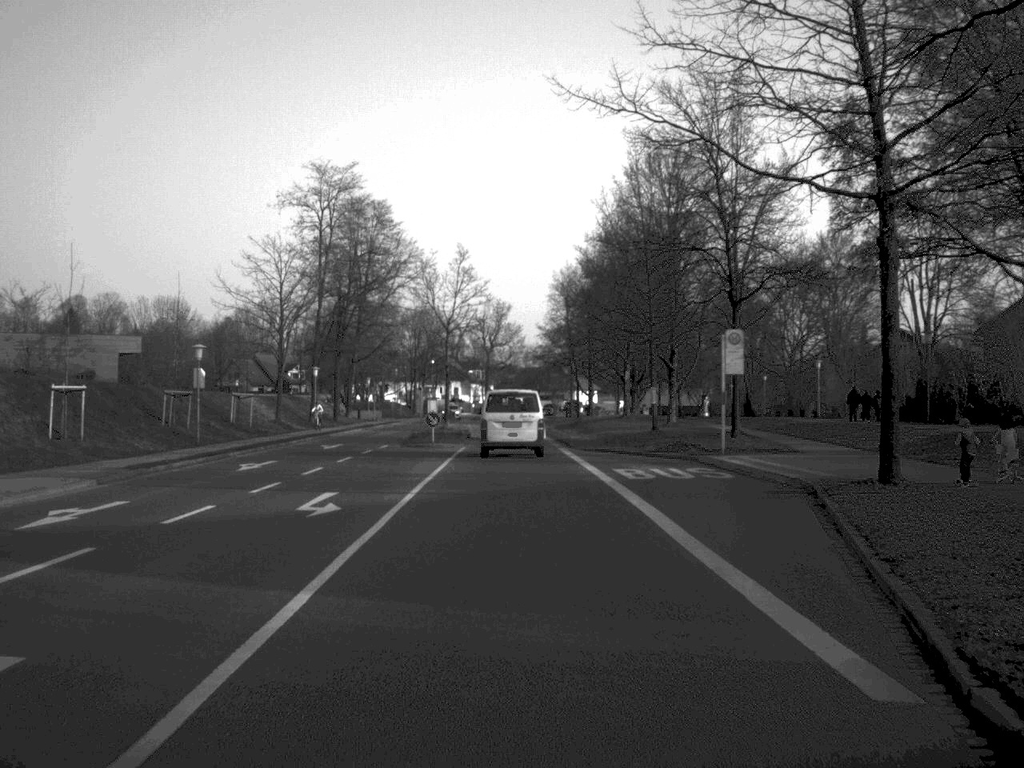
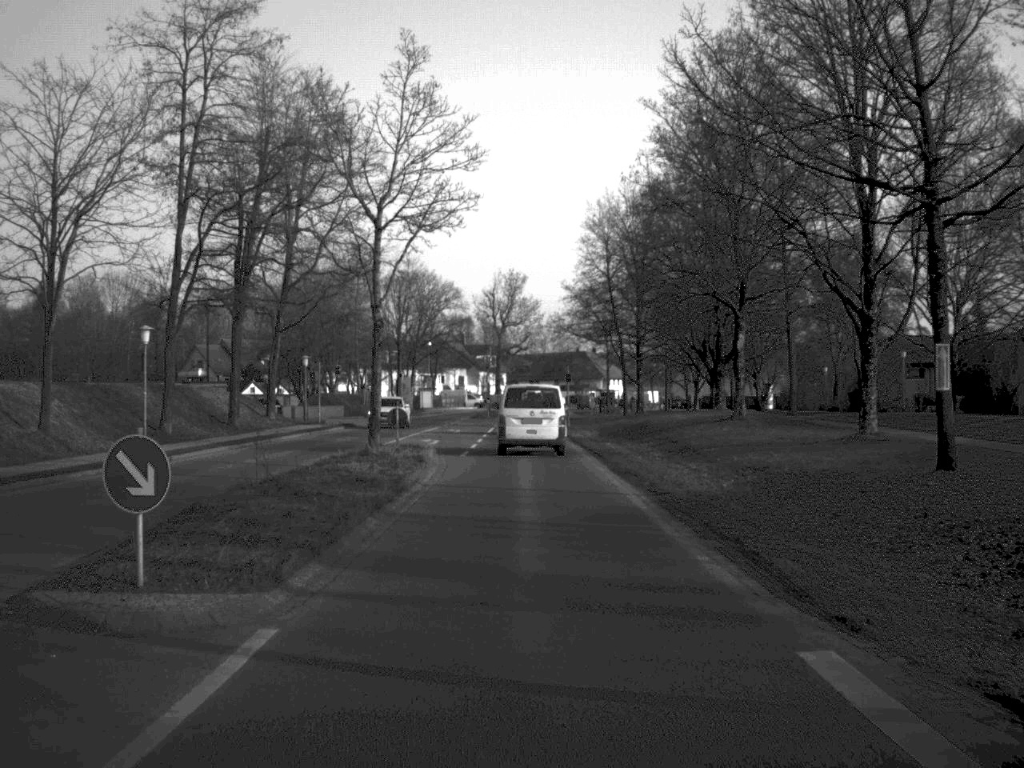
(-0.4, +38.4) m; -1°
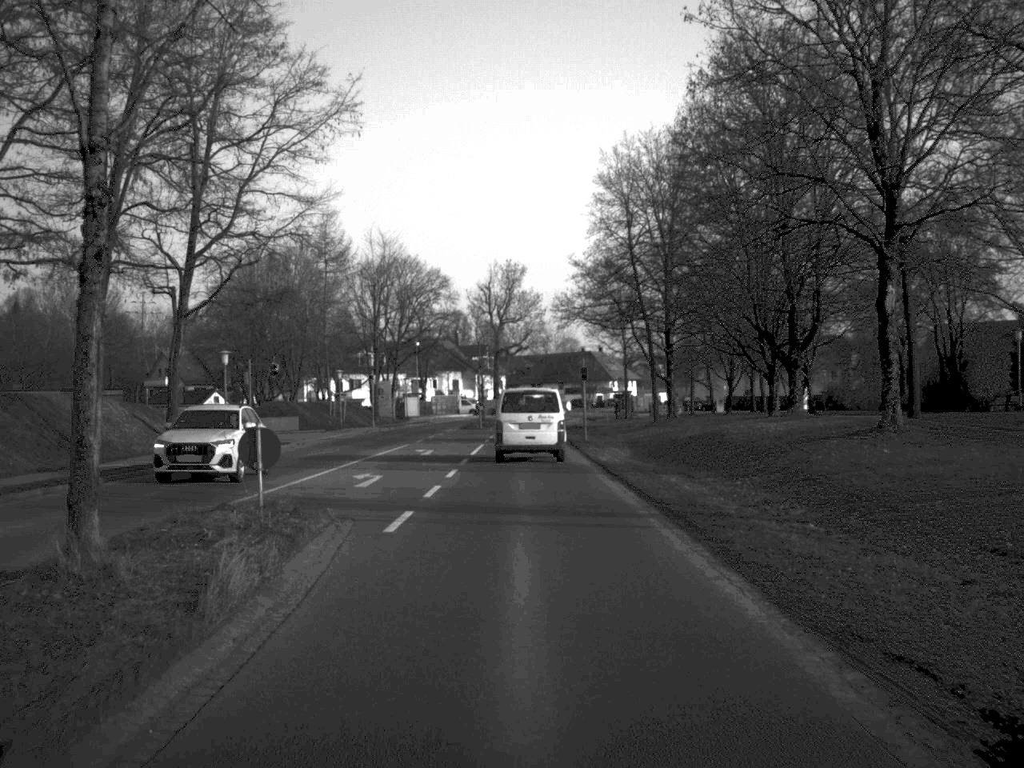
(0.0, +18.9) m; 0°
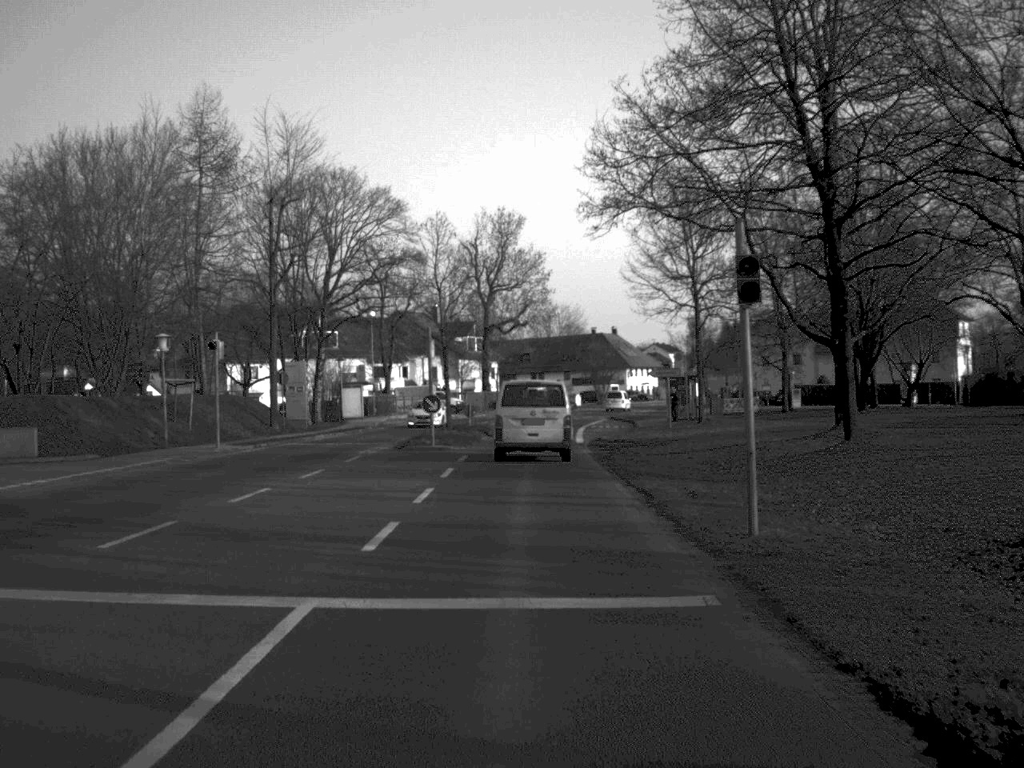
(0.0, +39.7) m; 0°
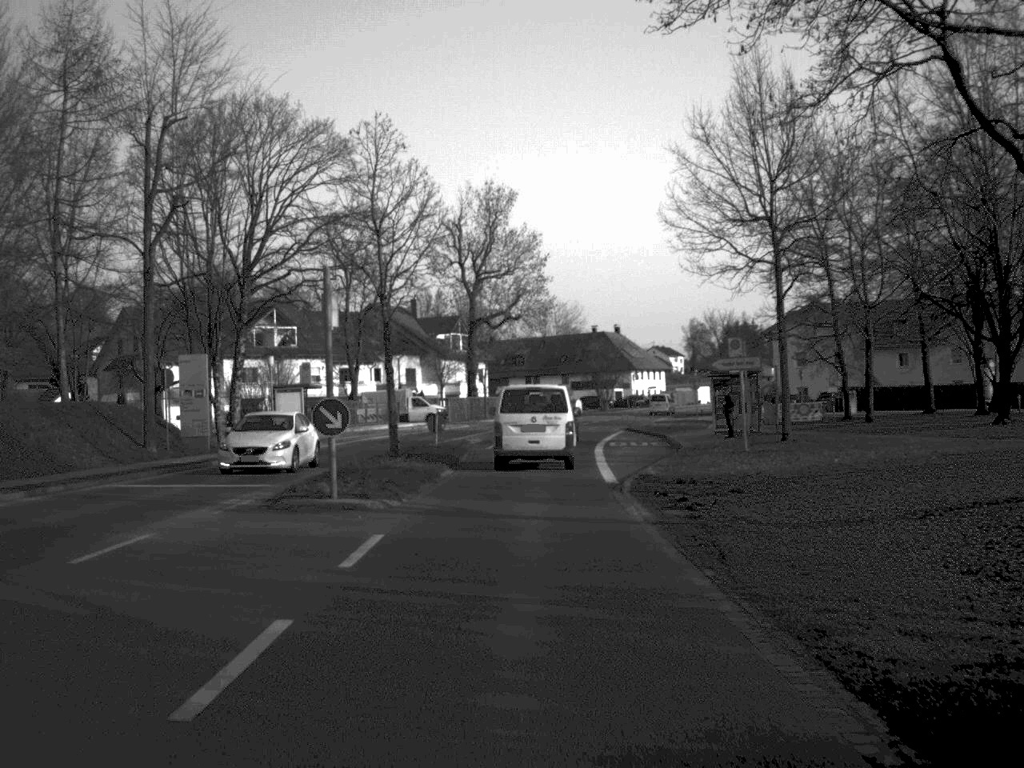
(0.0, +18.7) m; 0°
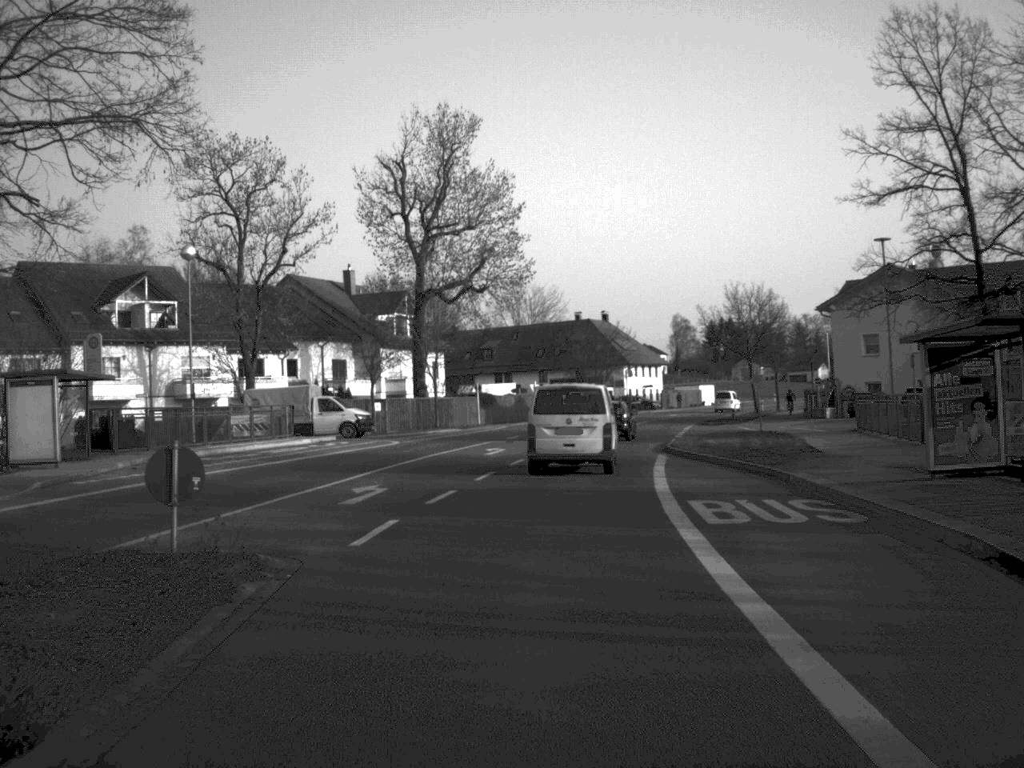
(+0.2, +28.8) m; +1°
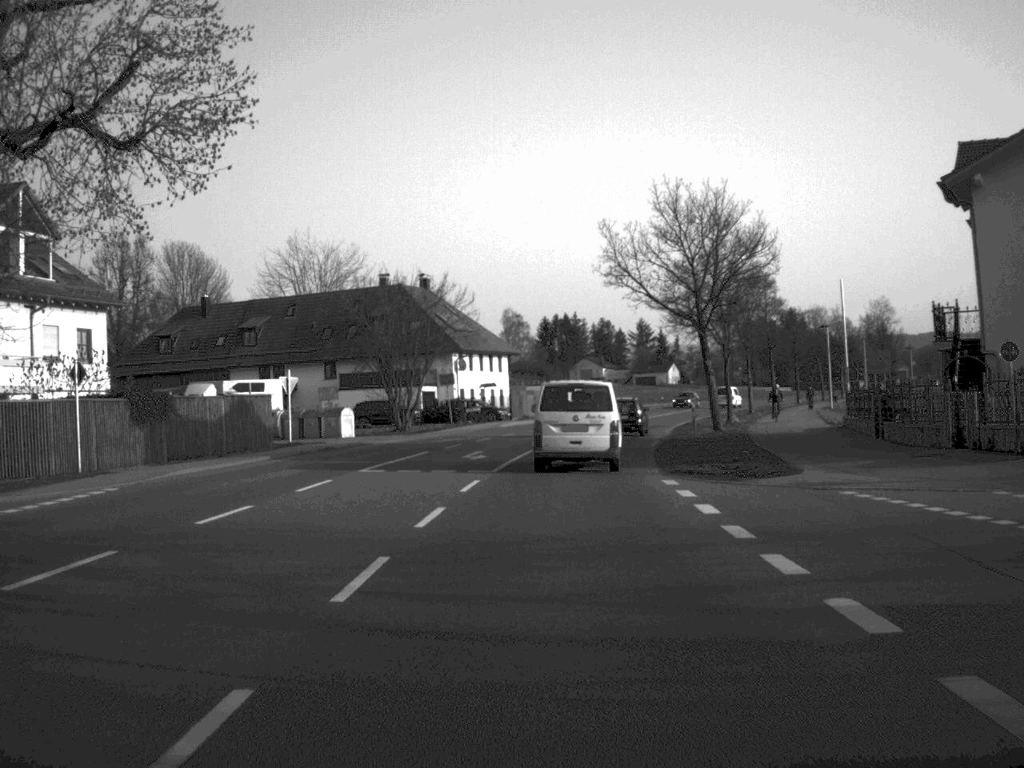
(+3.0, +46.7) m; +8°
